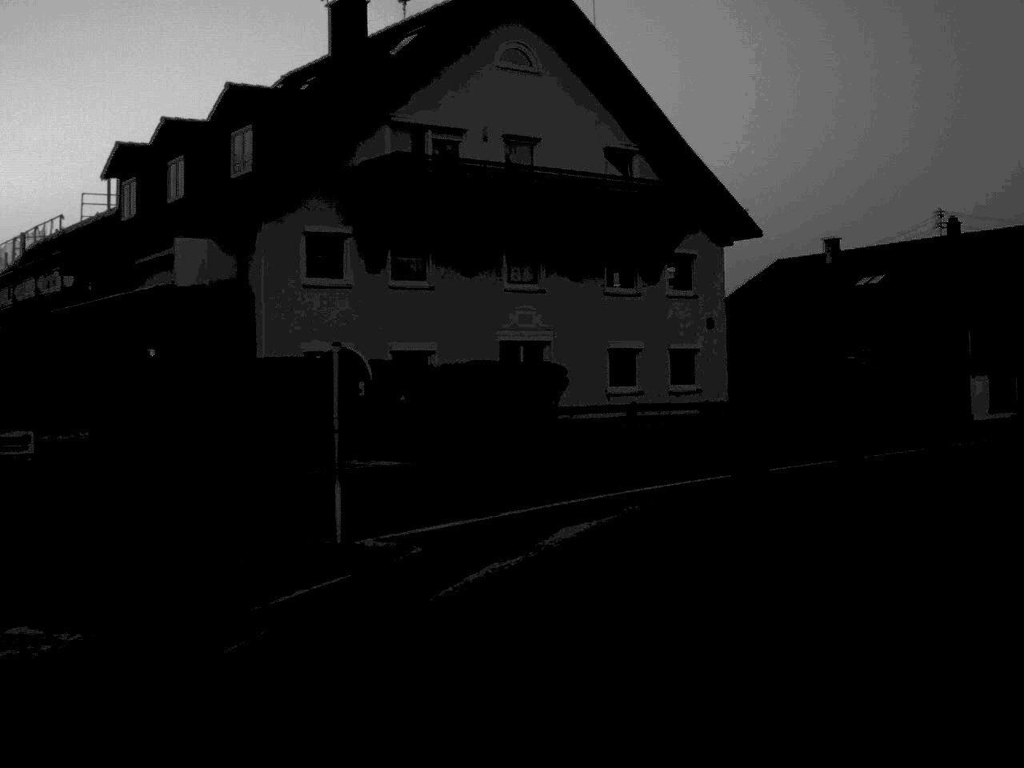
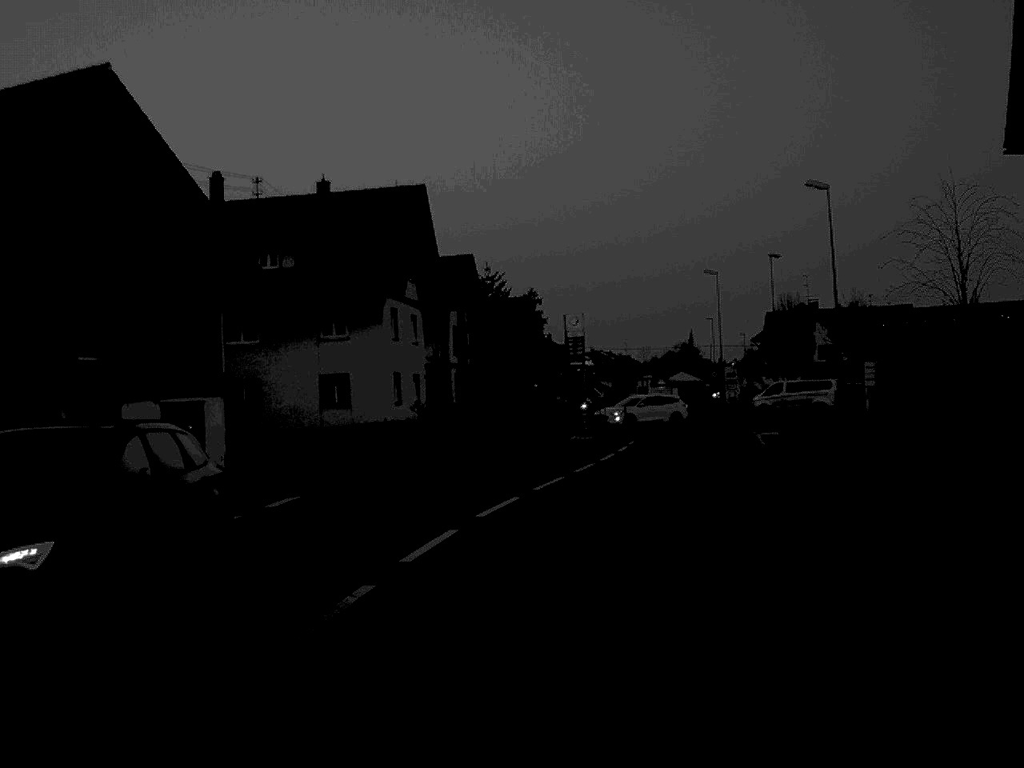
(+14.1, +31.8) m; +40°
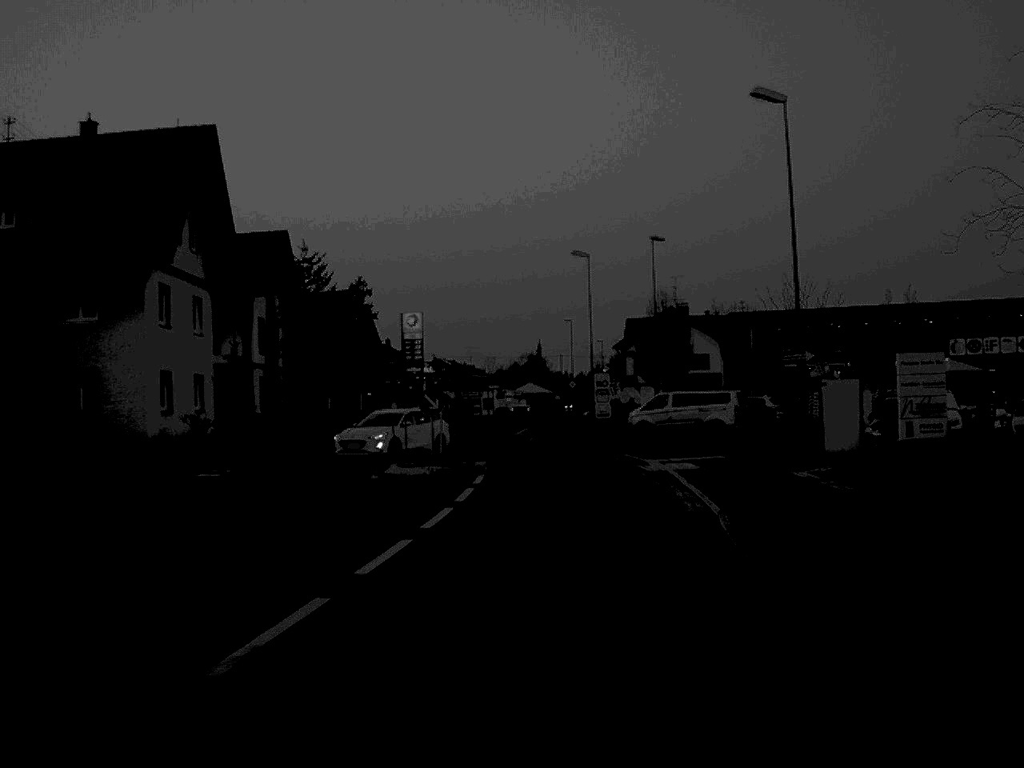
(+0.9, +14.0) m; +7°
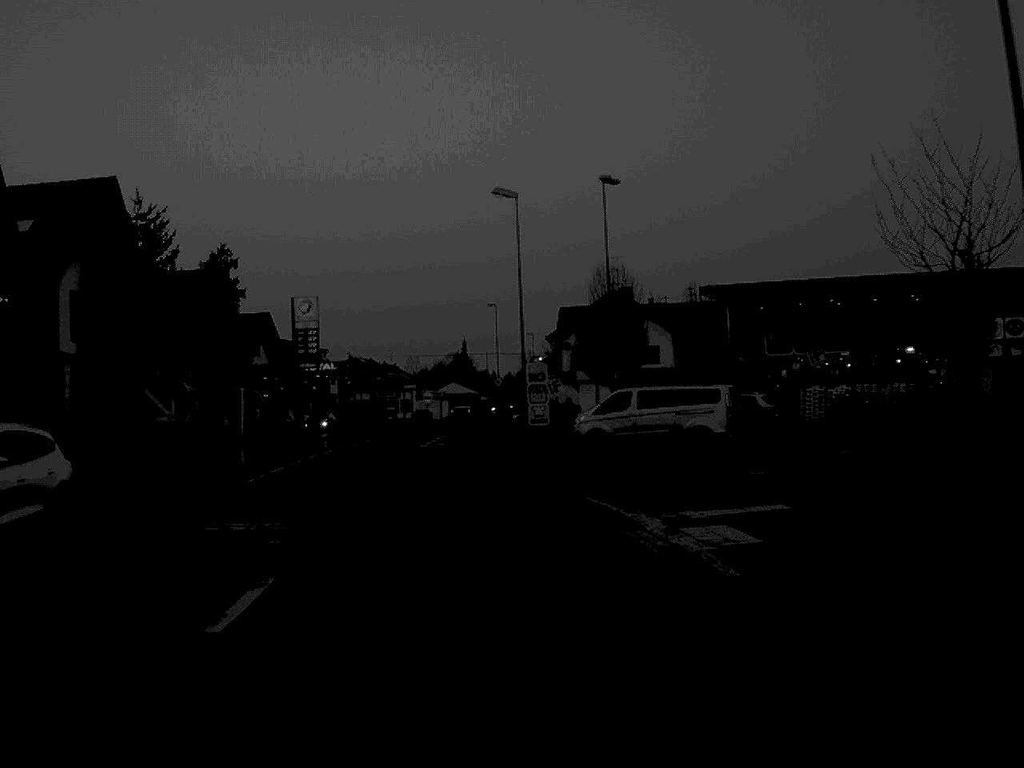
(+0.6, +16.0) m; +3°
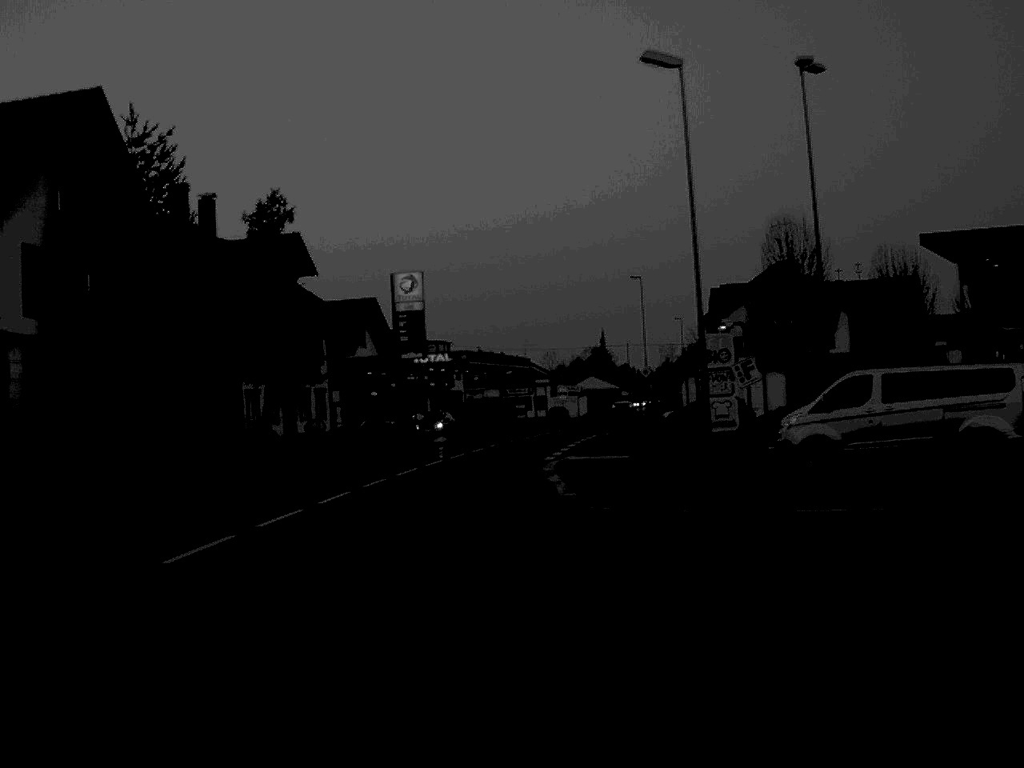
(-0.7, +14.6) m; -6°
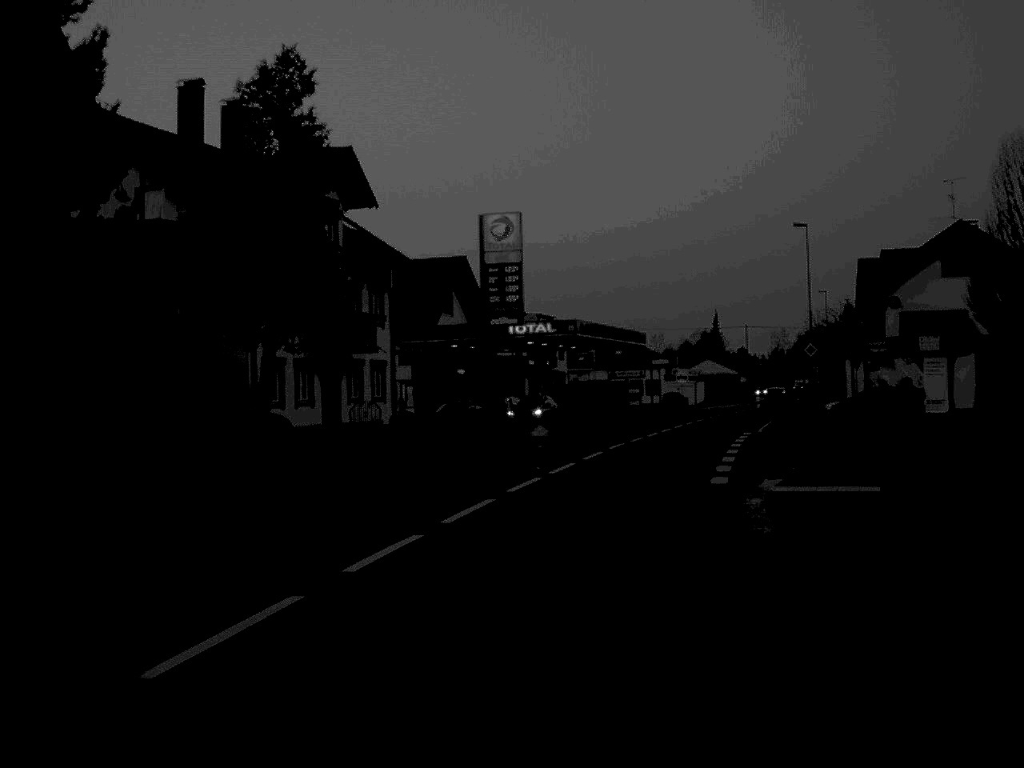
(-0.8, +15.1) m; -4°
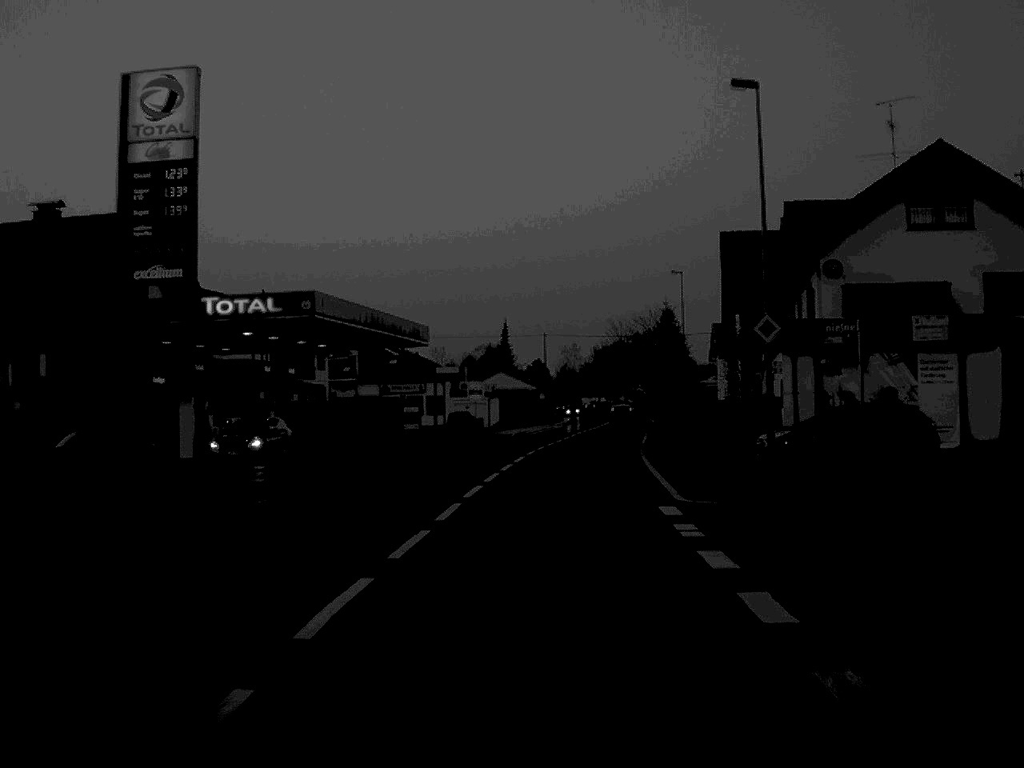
(+2.0, +24.3) m; +10°
